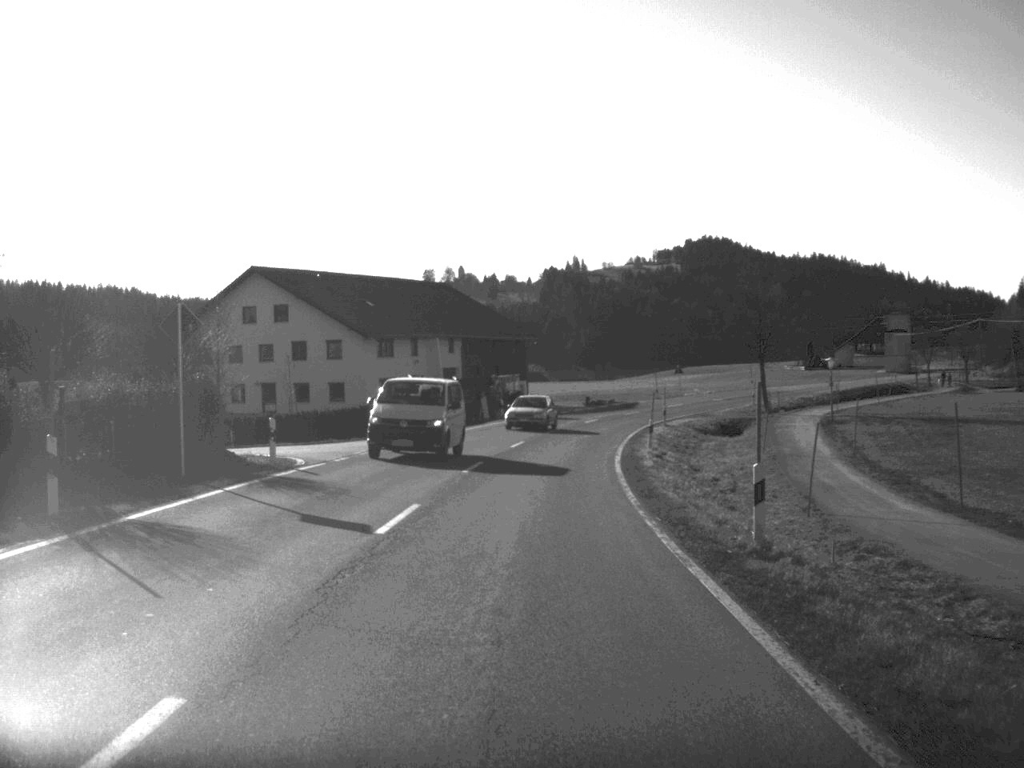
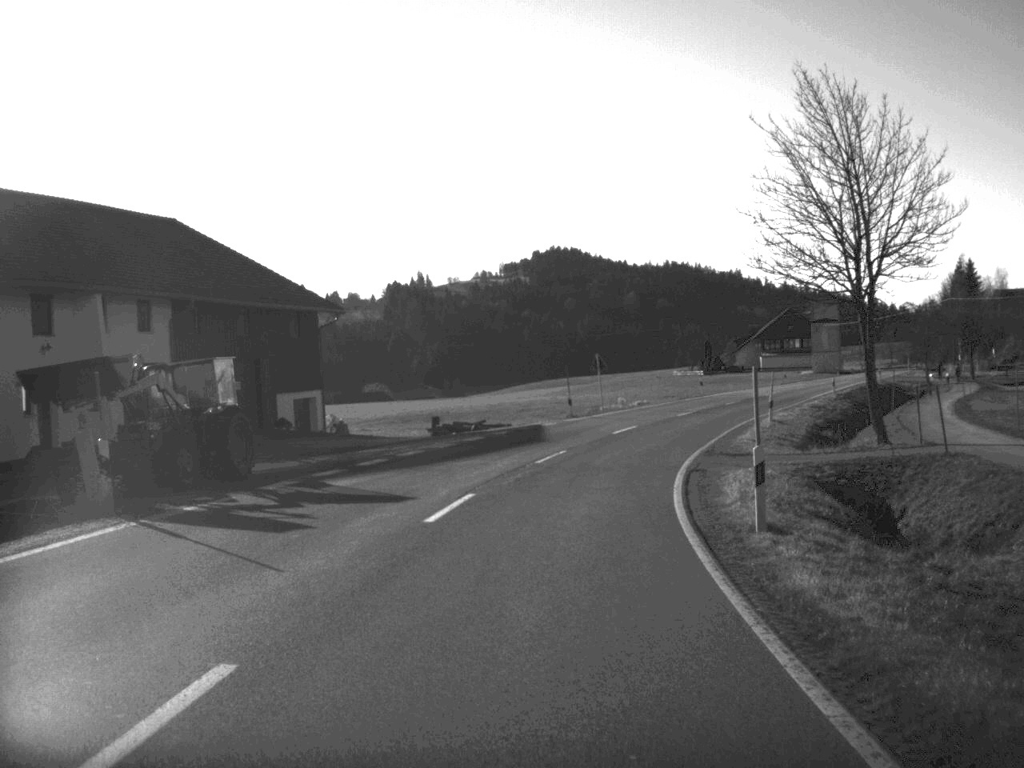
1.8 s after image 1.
(+2.2, +46.8) m; +7°
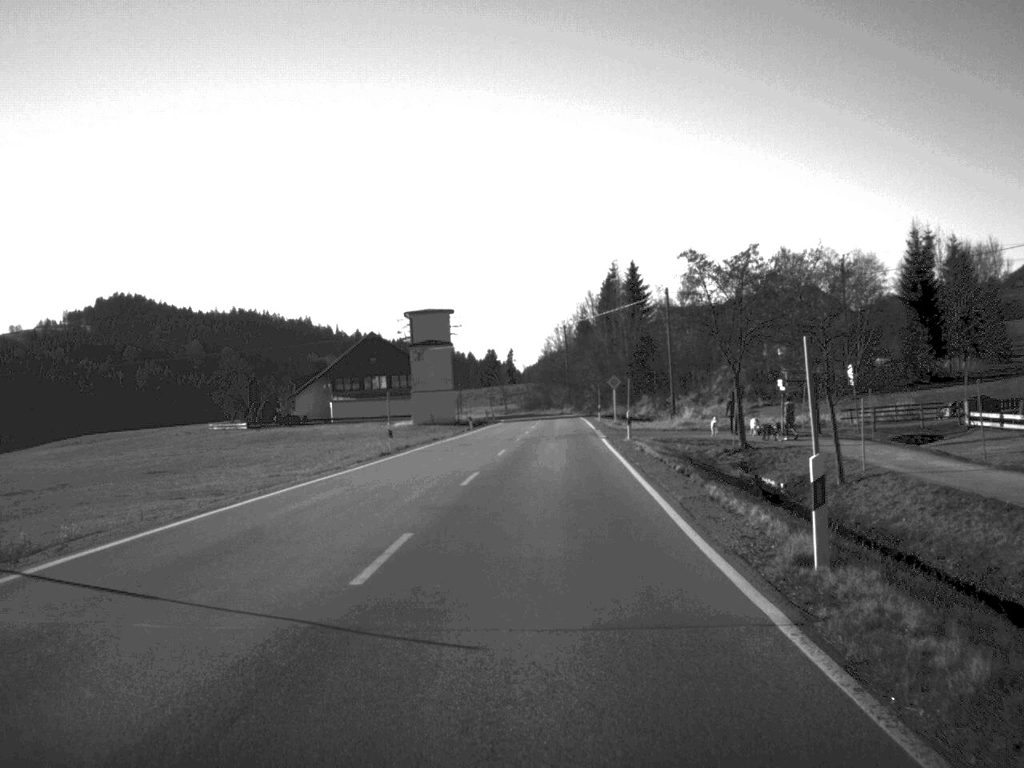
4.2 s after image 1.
(+11.7, +62.4) m; +19°
